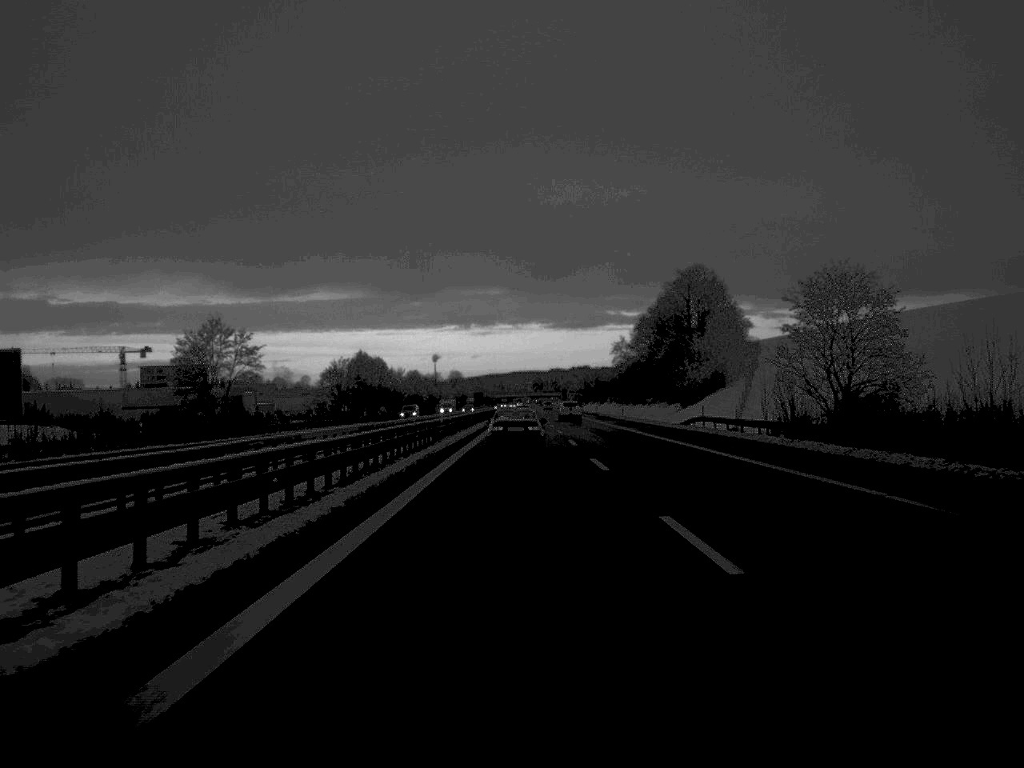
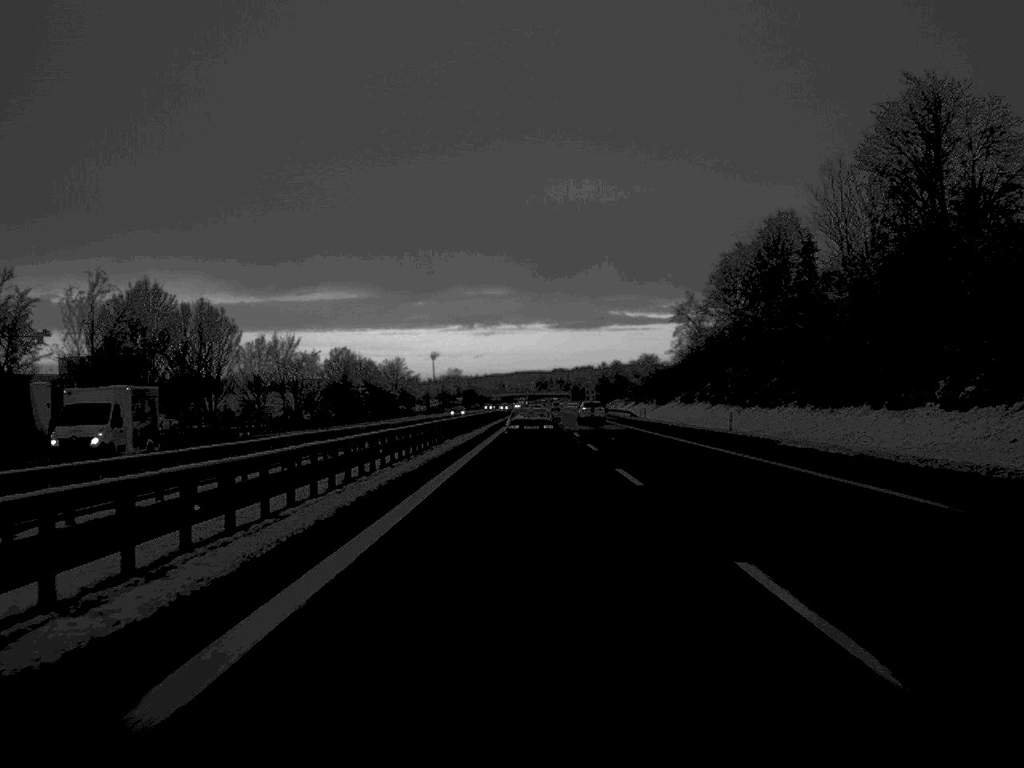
(-0.2, +112.4) m; 0°
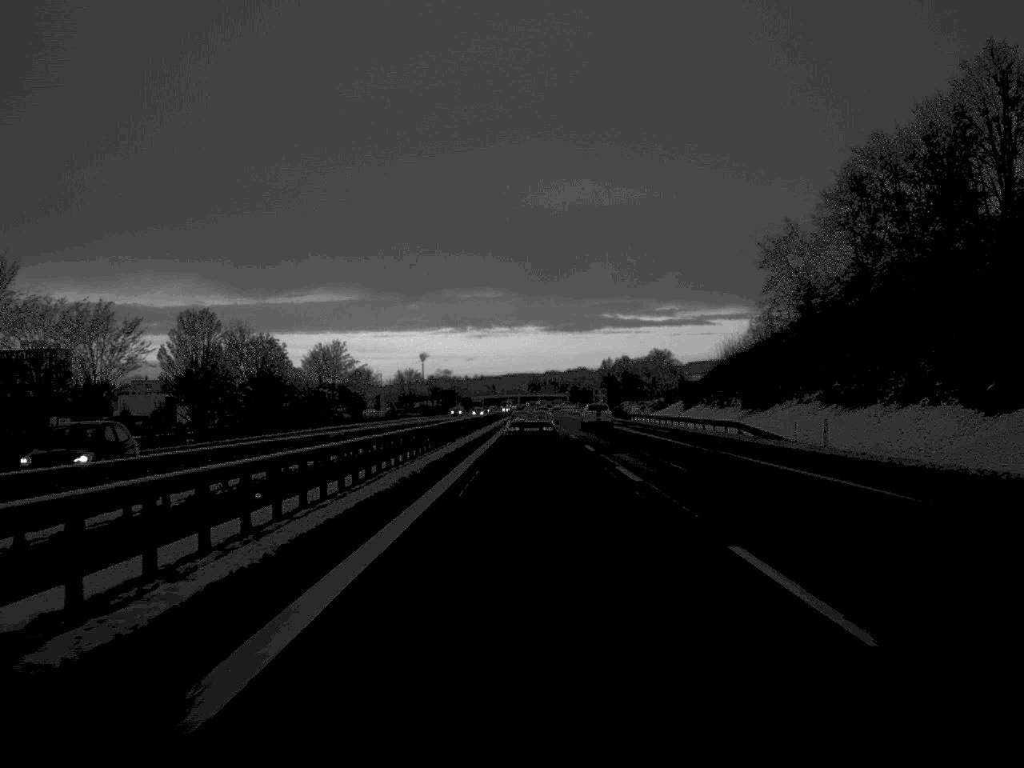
(+0.2, +69.8) m; 0°
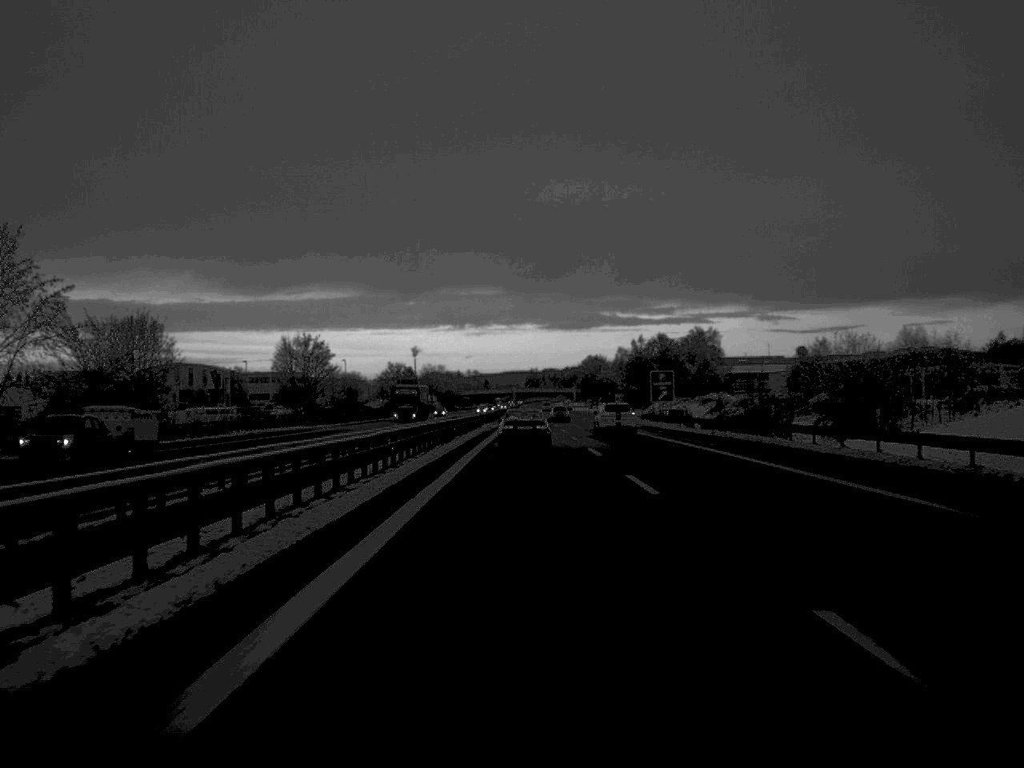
(+0.3, +111.8) m; 0°
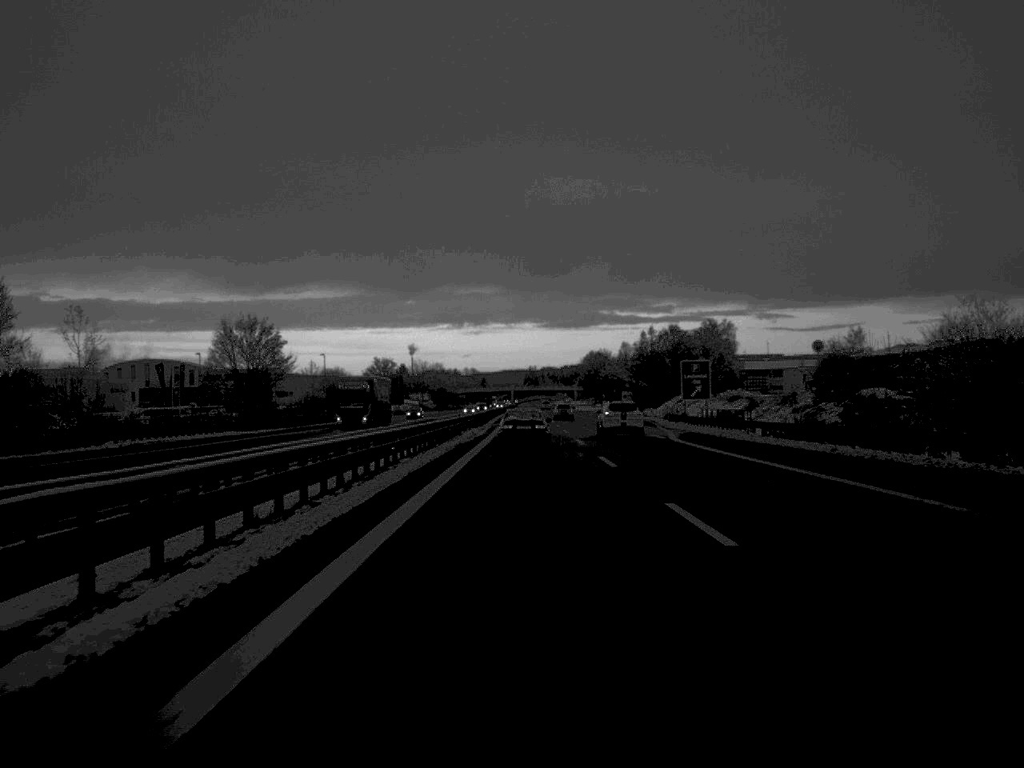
(0.0, +25.4) m; 0°
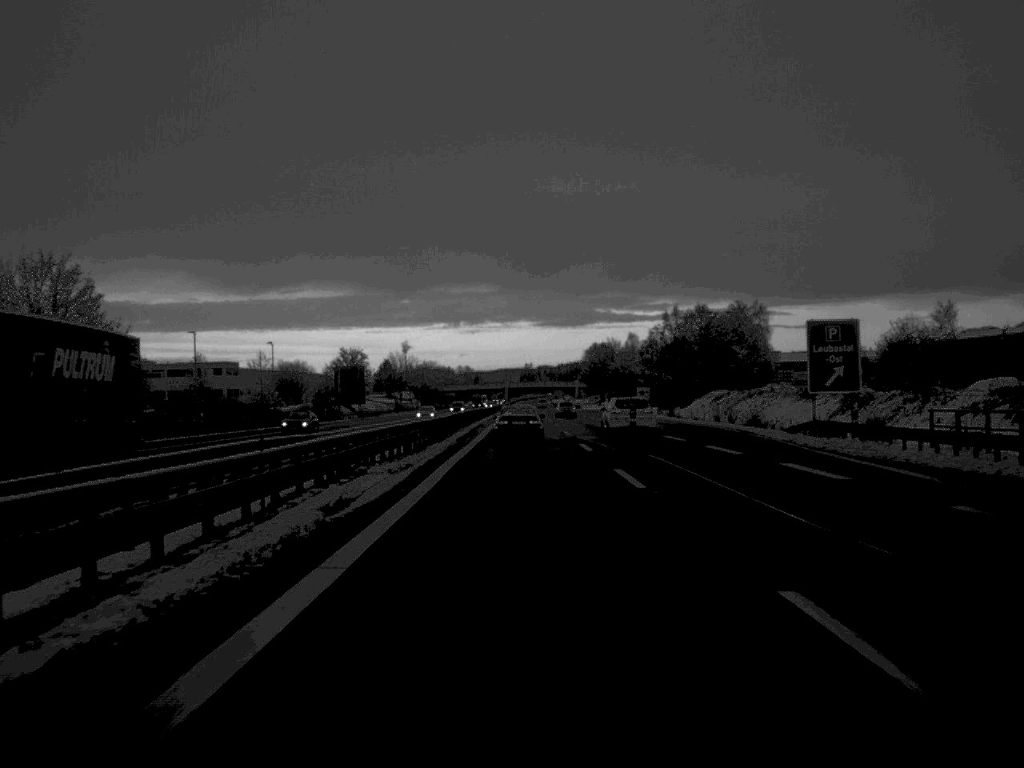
(+0.1, +45.5) m; 0°
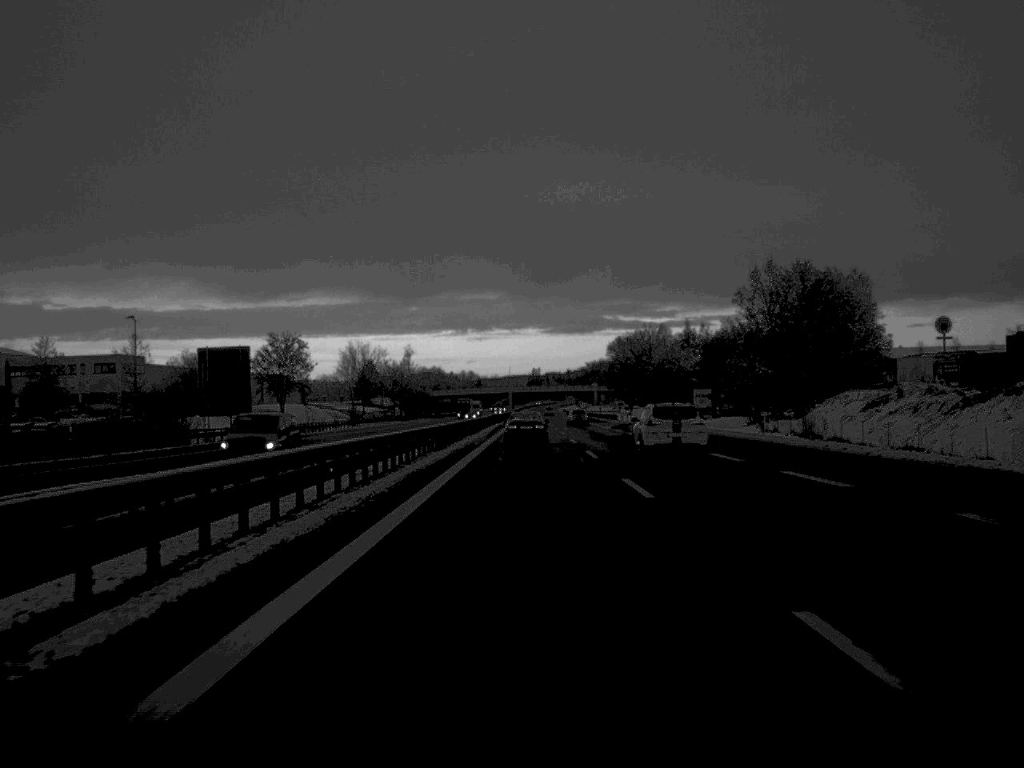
(-0.2, +71.5) m; 0°
